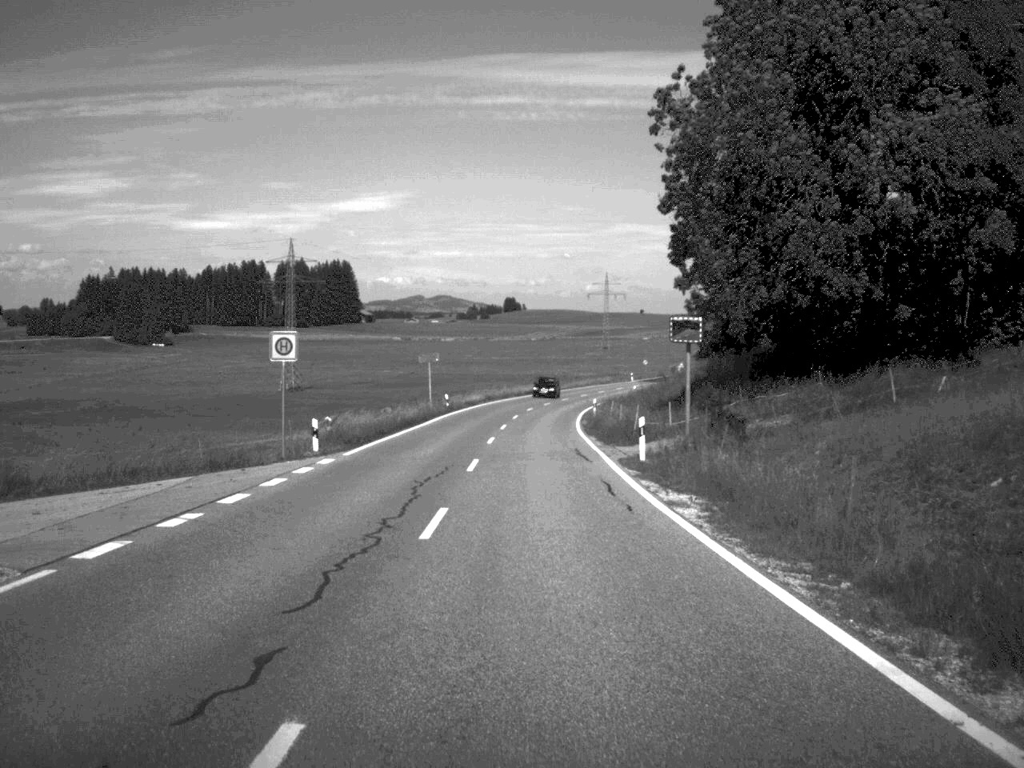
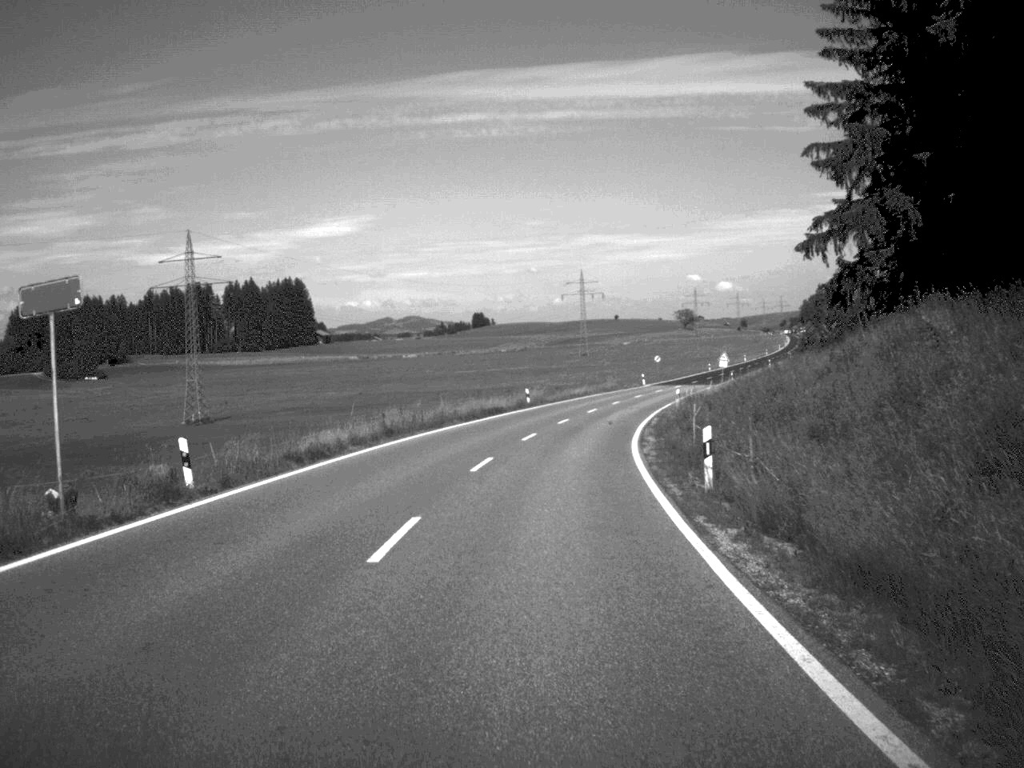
(+0.5, +49.0) m; +1°
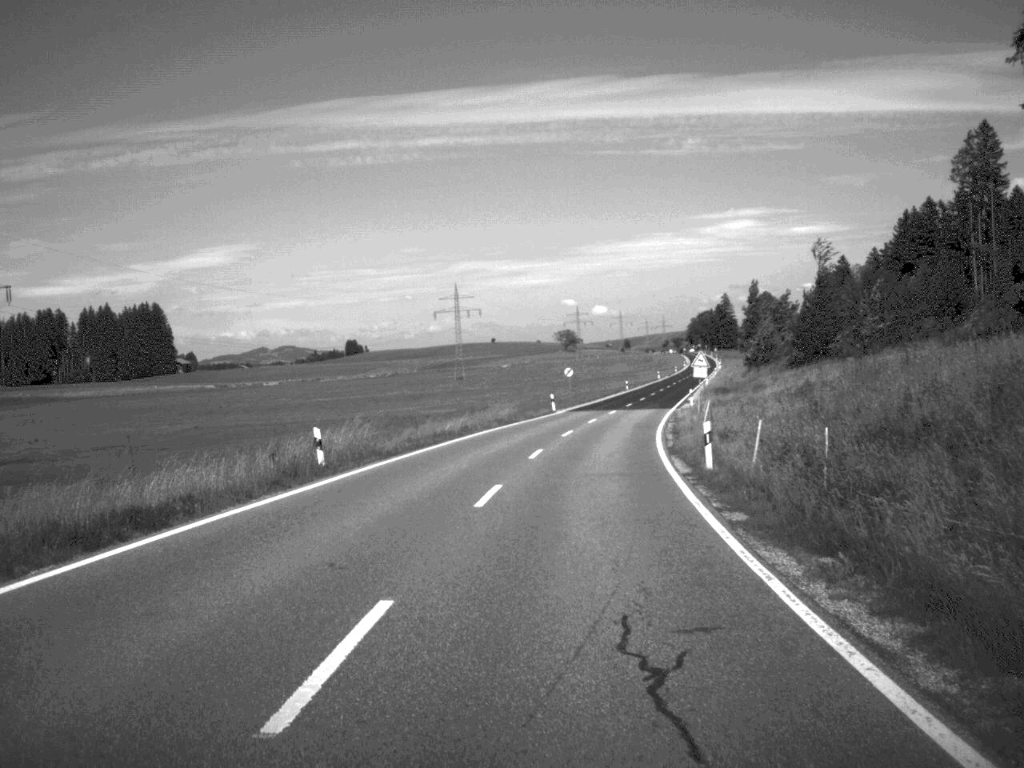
(+1.7, +40.3) m; +6°
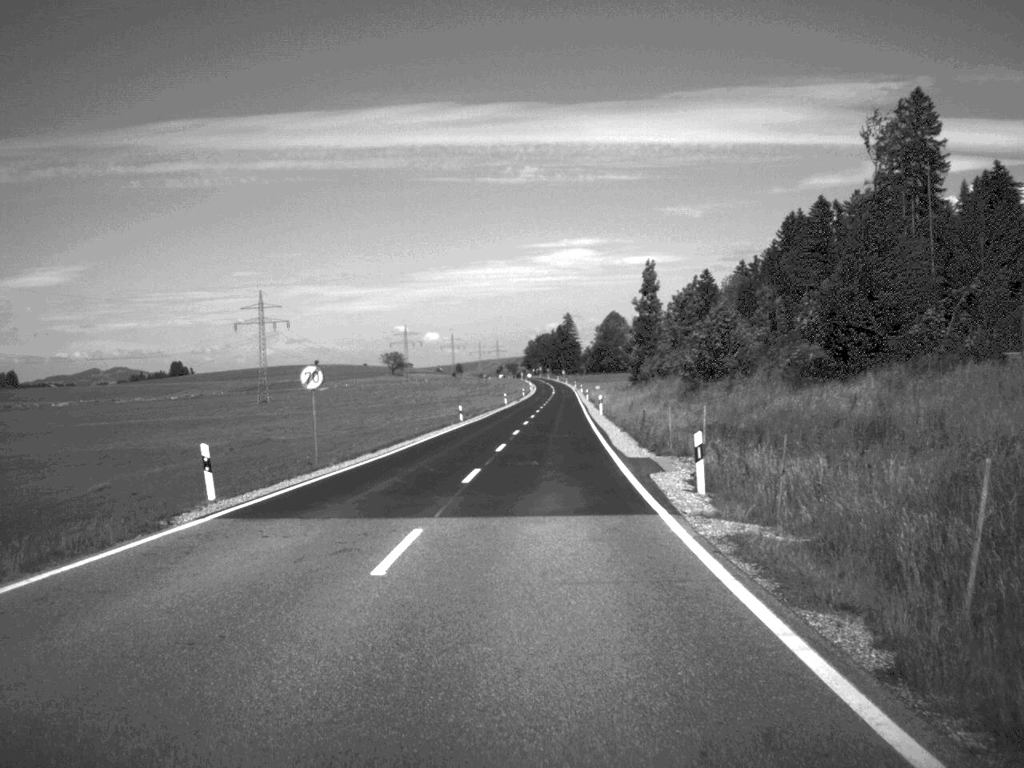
(+3.8, +52.4) m; +7°
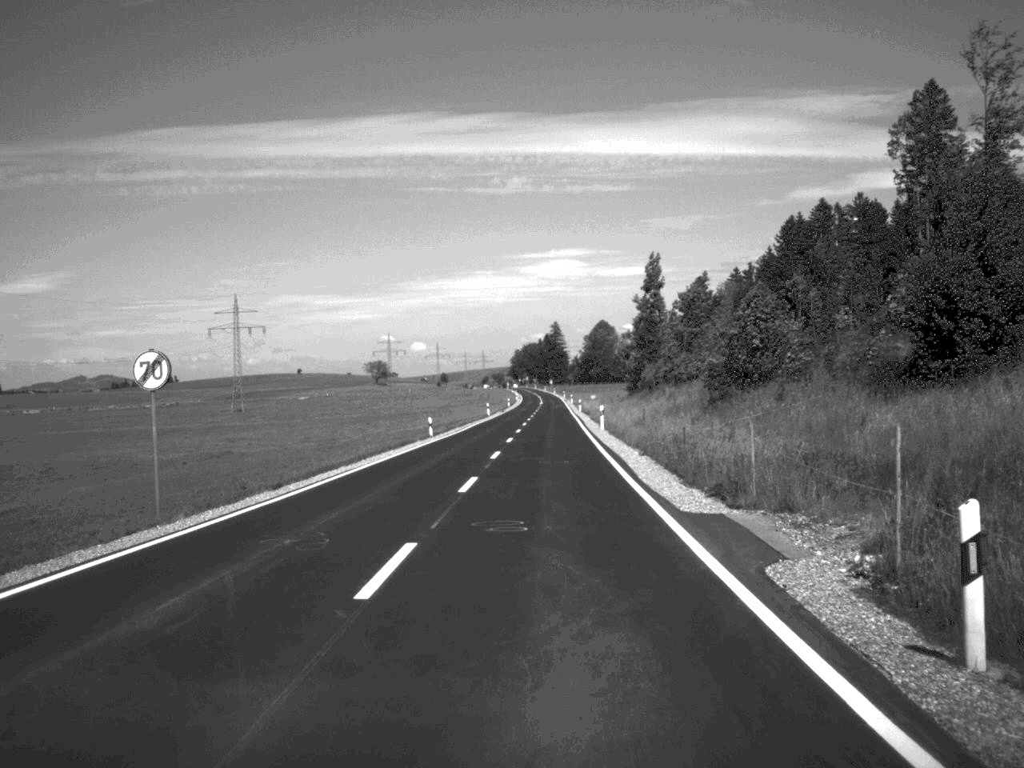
(+0.1, +13.0) m; +1°
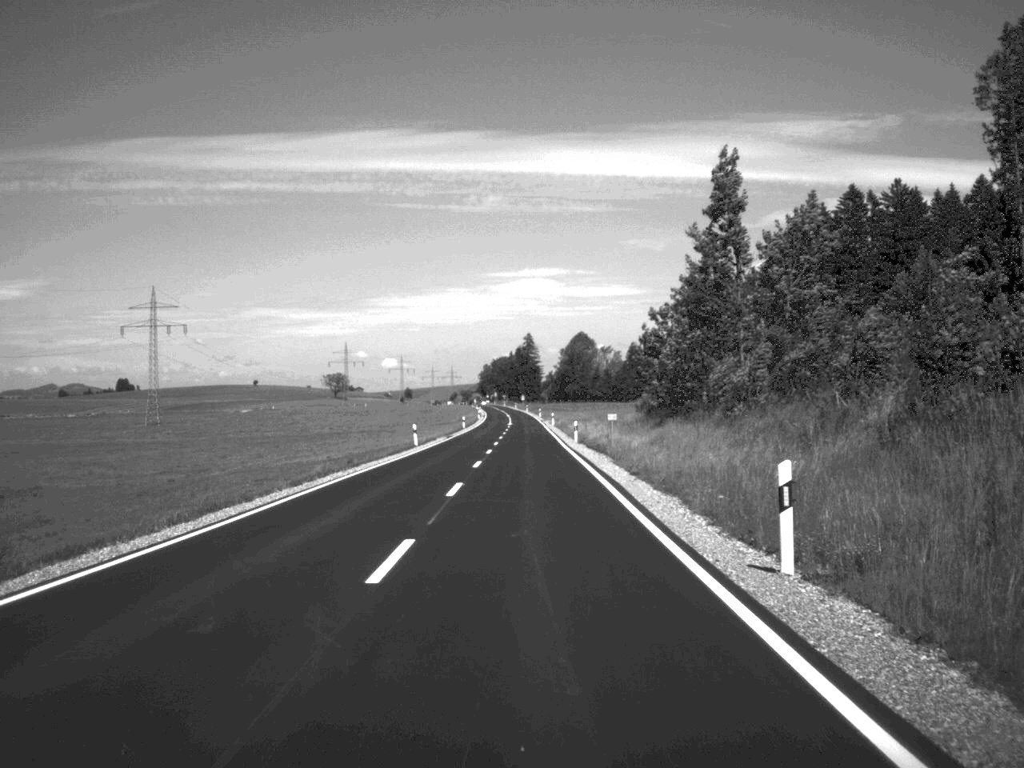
(+0.6, +45.9) m; +1°
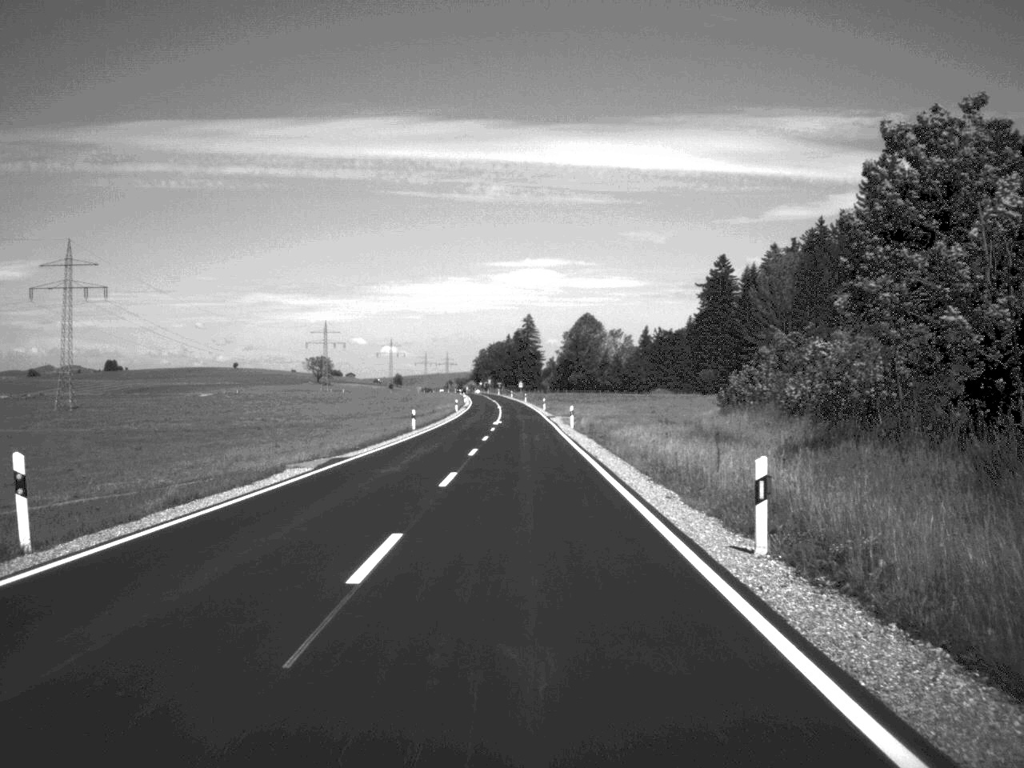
(0.0, +48.4) m; 0°
